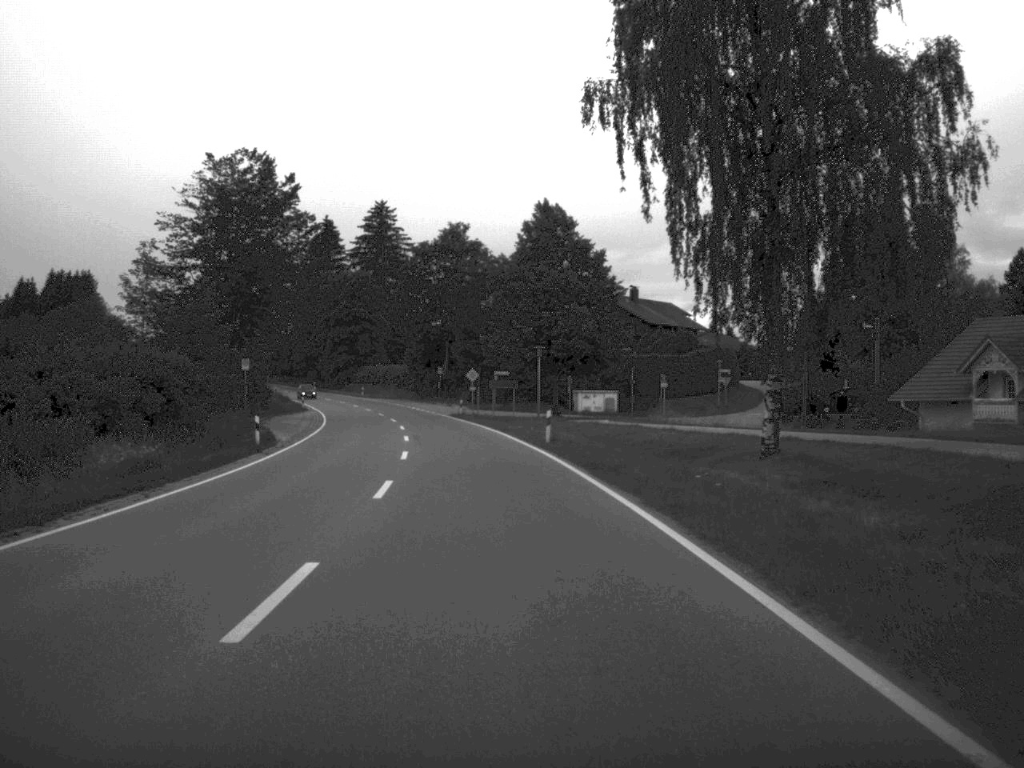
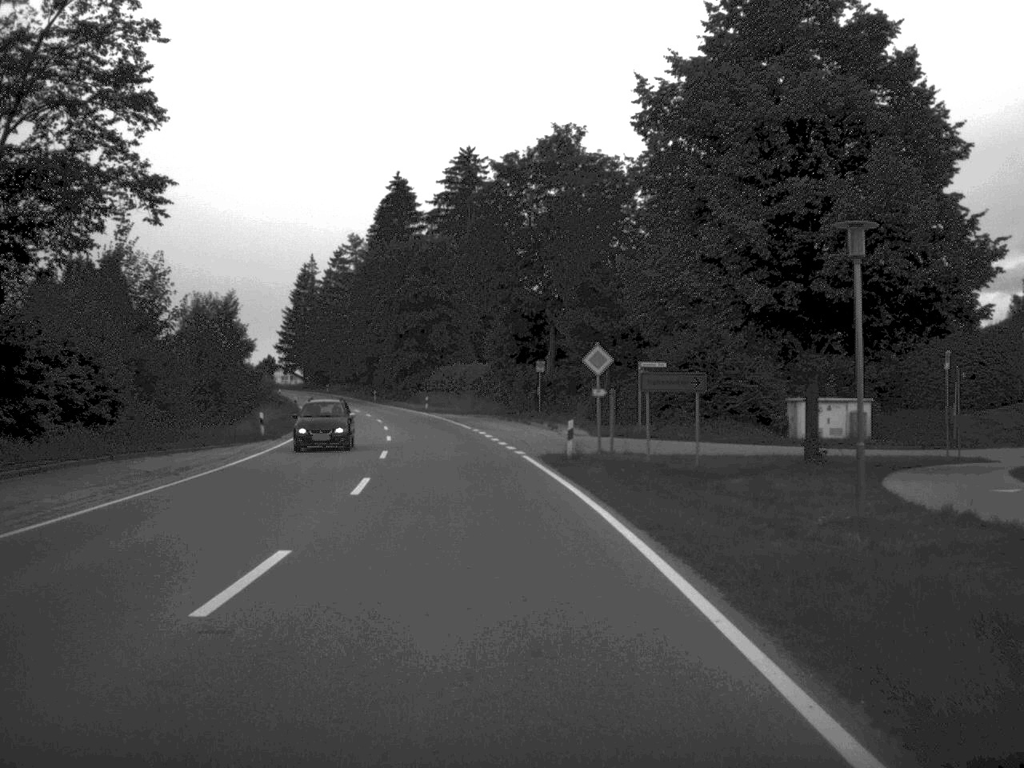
(-2.0, +46.3) m; -5°
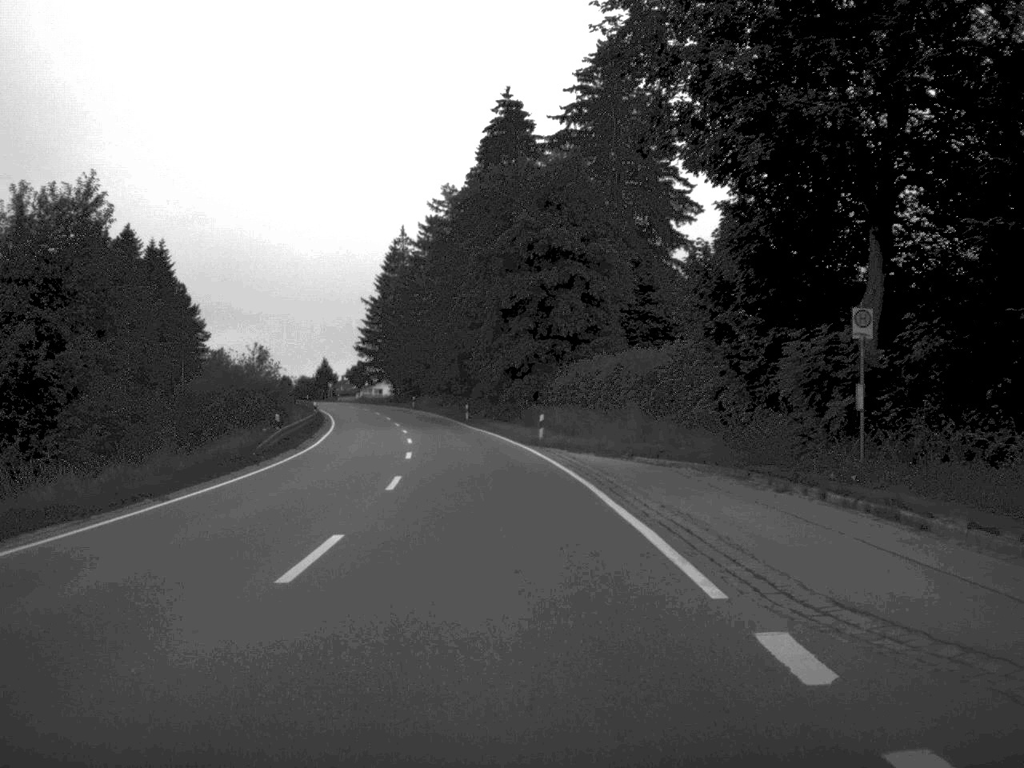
(-2.7, +45.1) m; -6°
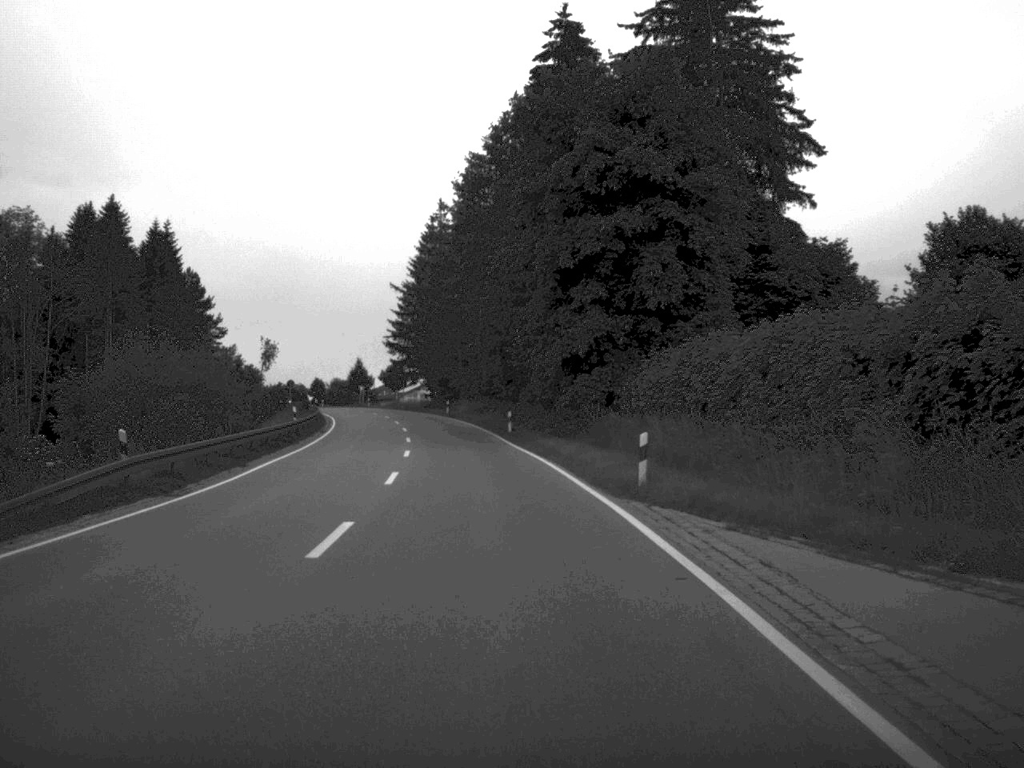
(-0.4, +22.1) m; -3°
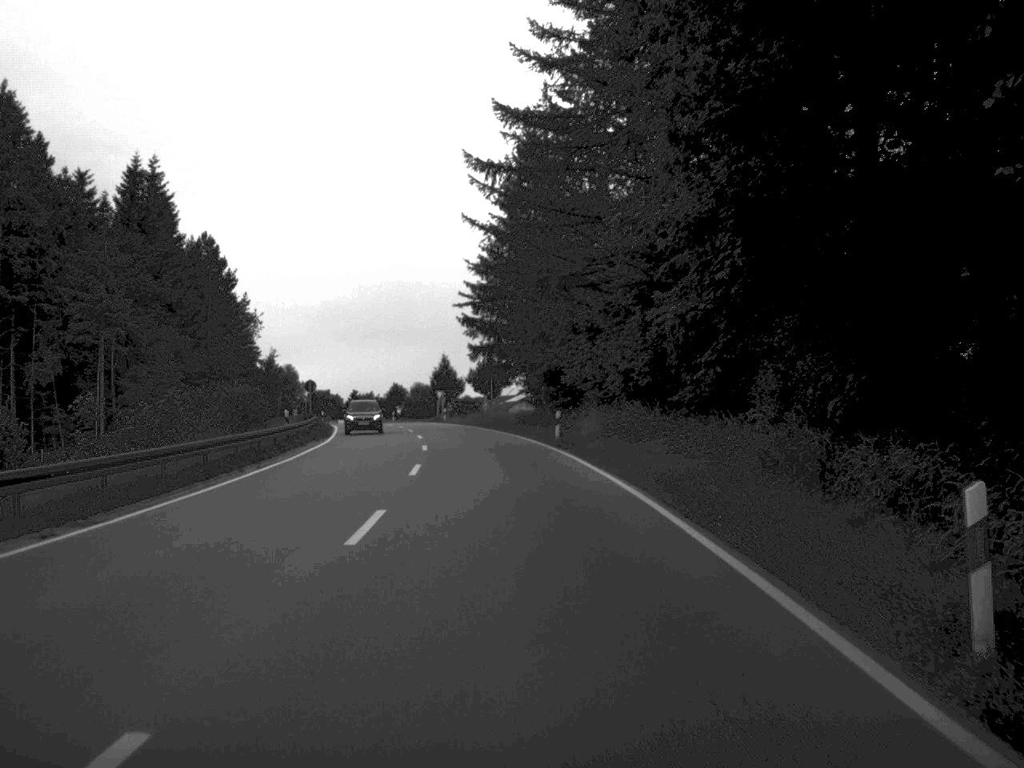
(-2.4, +46.6) m; -5°
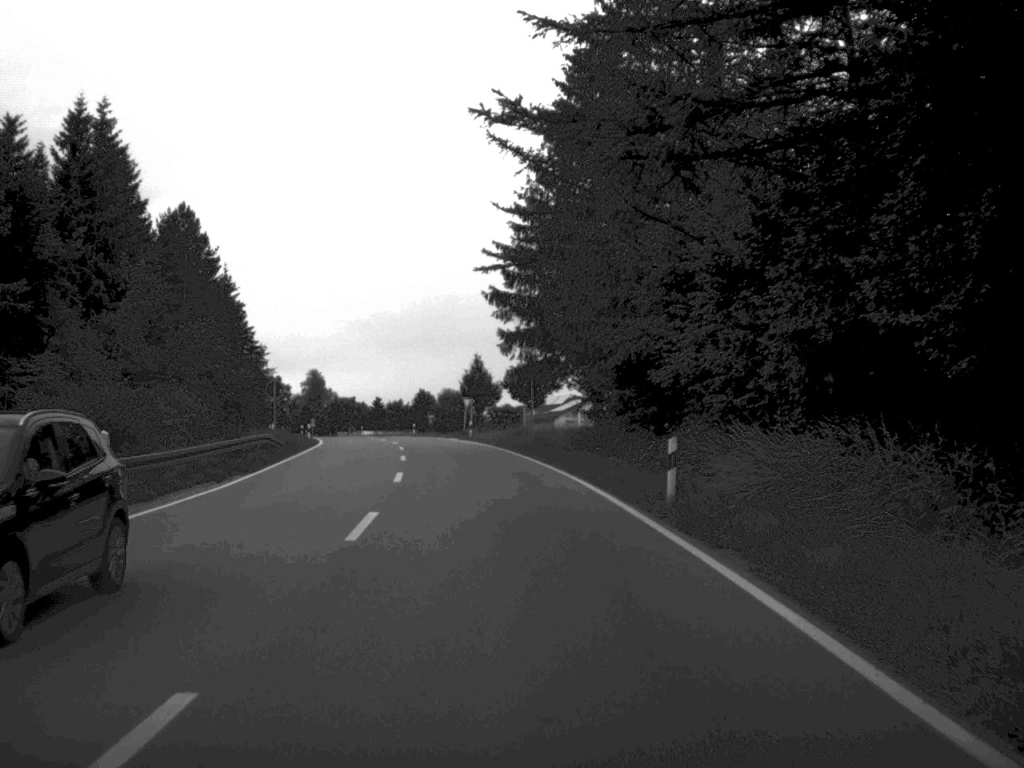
(-0.4, +22.8) m; -2°
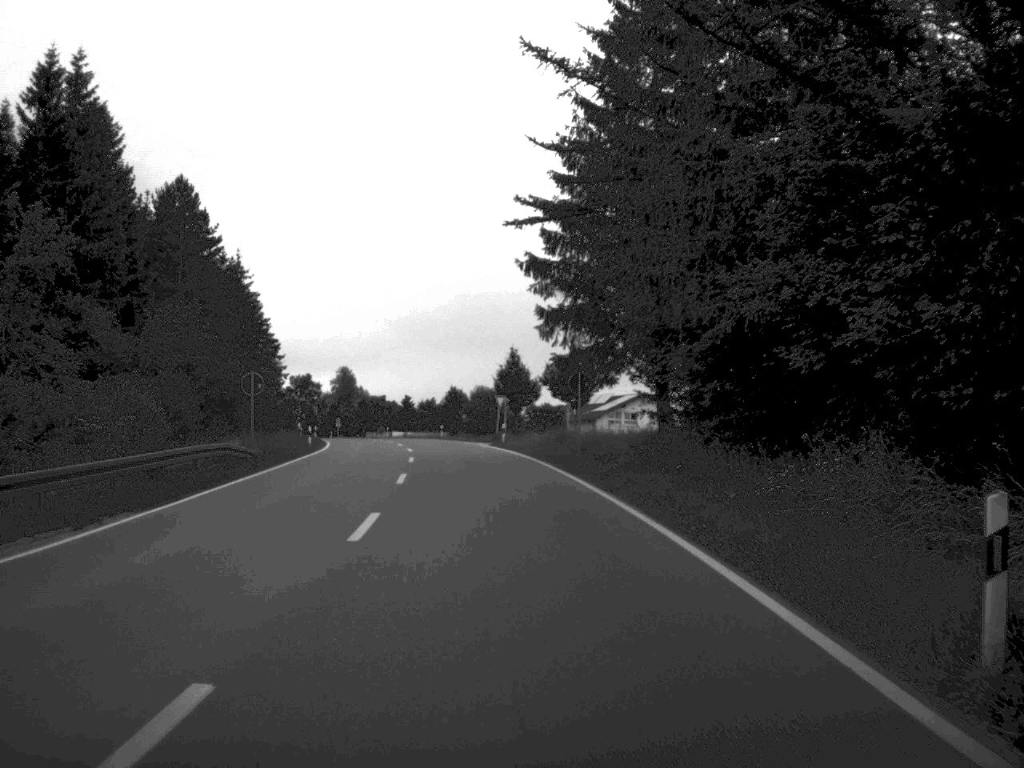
(-0.2, +11.7) m; -2°
